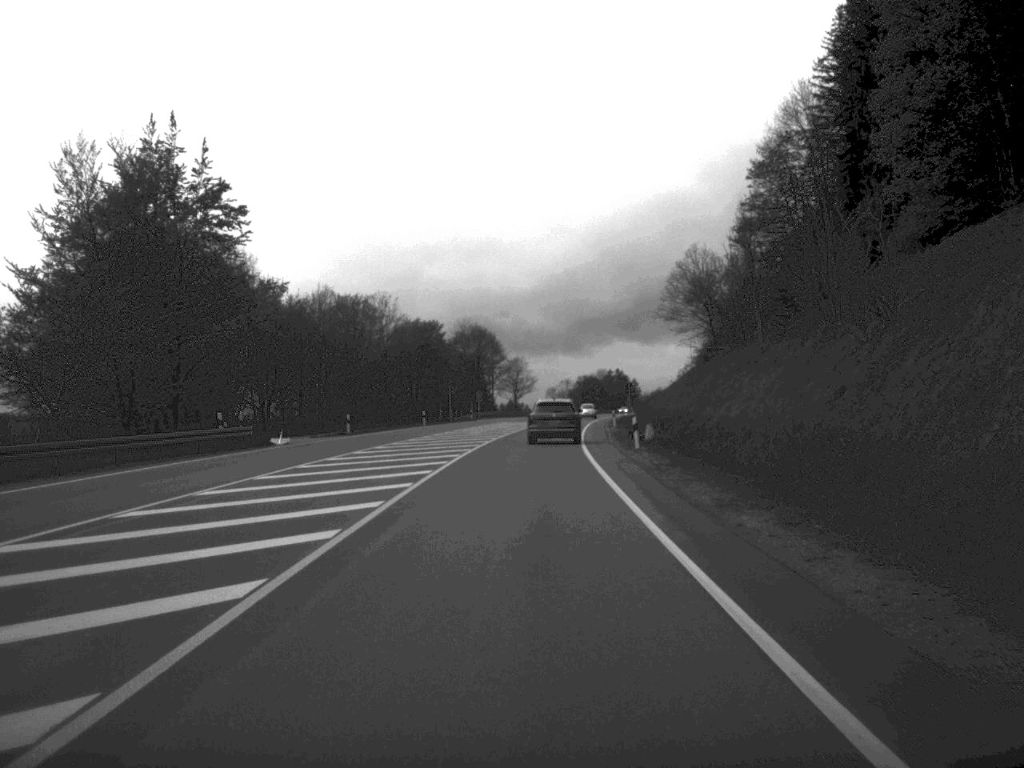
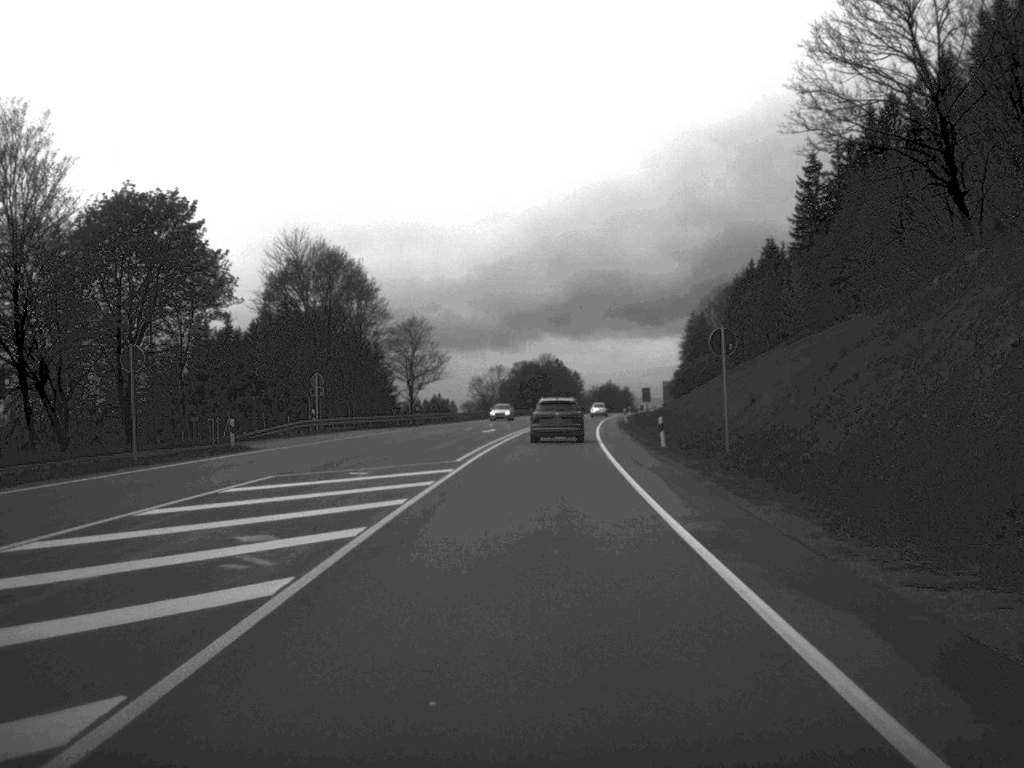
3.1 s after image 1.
(+2.0, +80.4) m; +3°
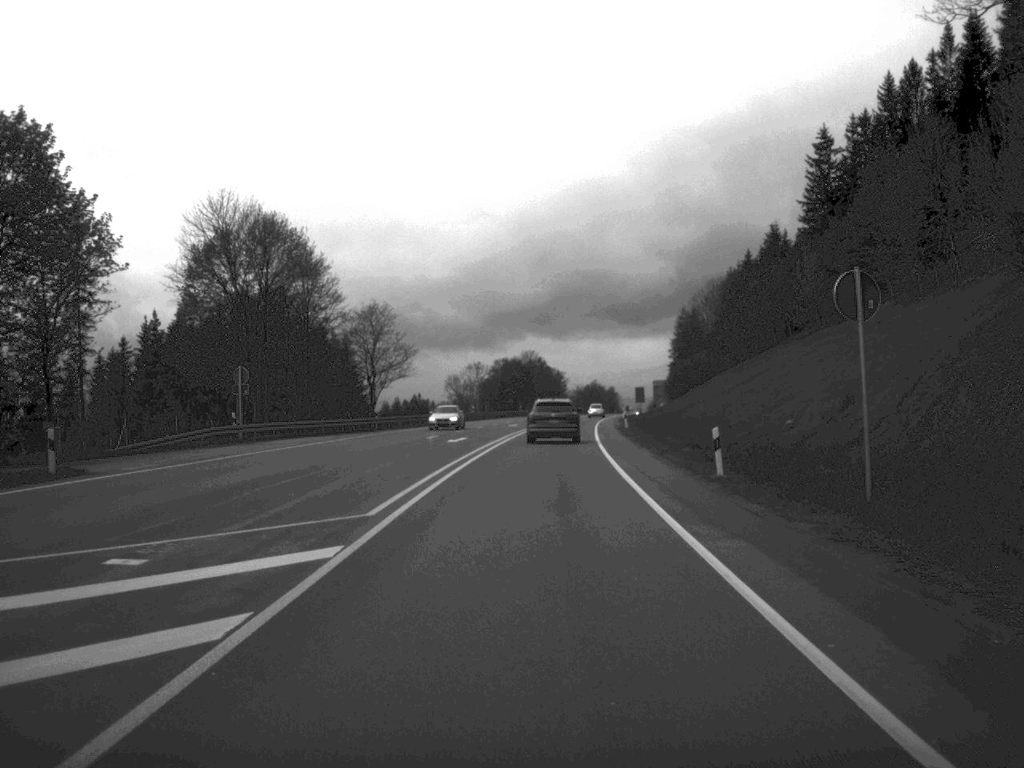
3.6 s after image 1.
(+0.1, +15.3) m; +1°
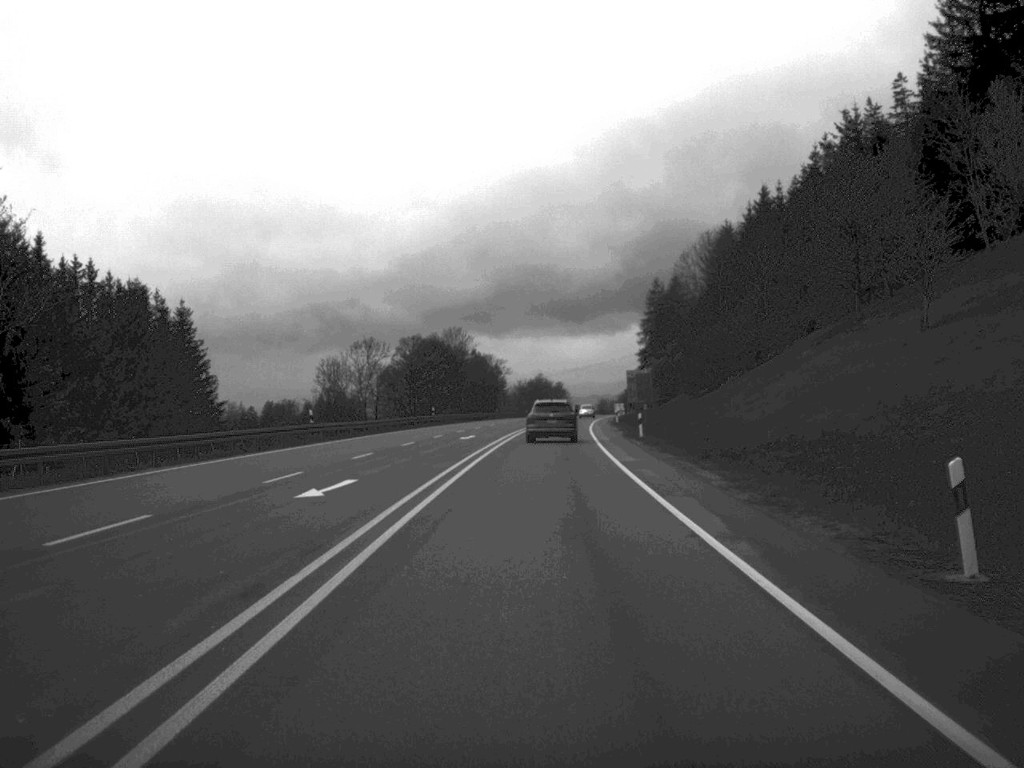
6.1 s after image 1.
(+1.5, +64.5) m; +3°
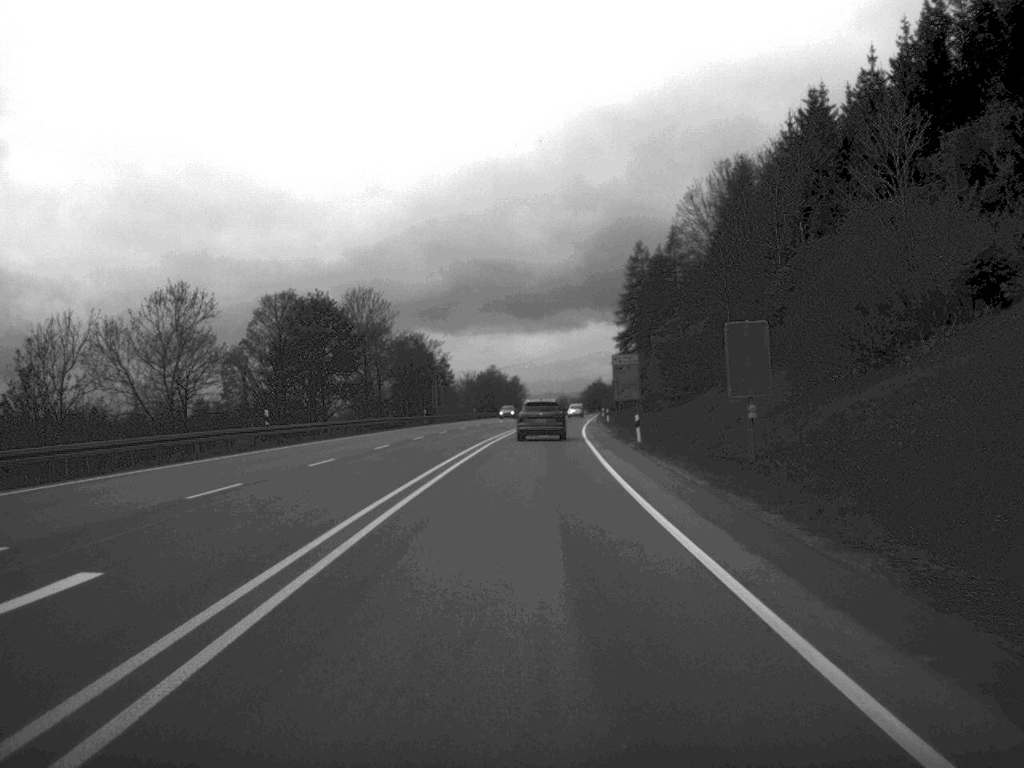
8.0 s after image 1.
(+1.0, +49.5) m; +2°
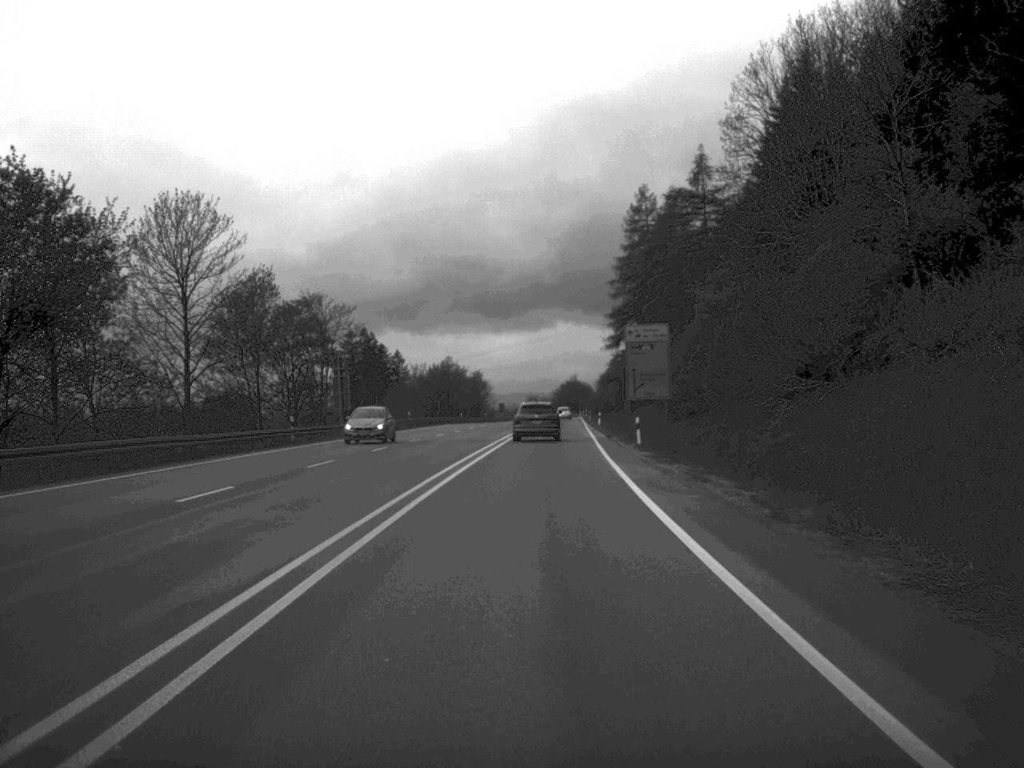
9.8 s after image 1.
(+0.5, +46.9) m; +1°
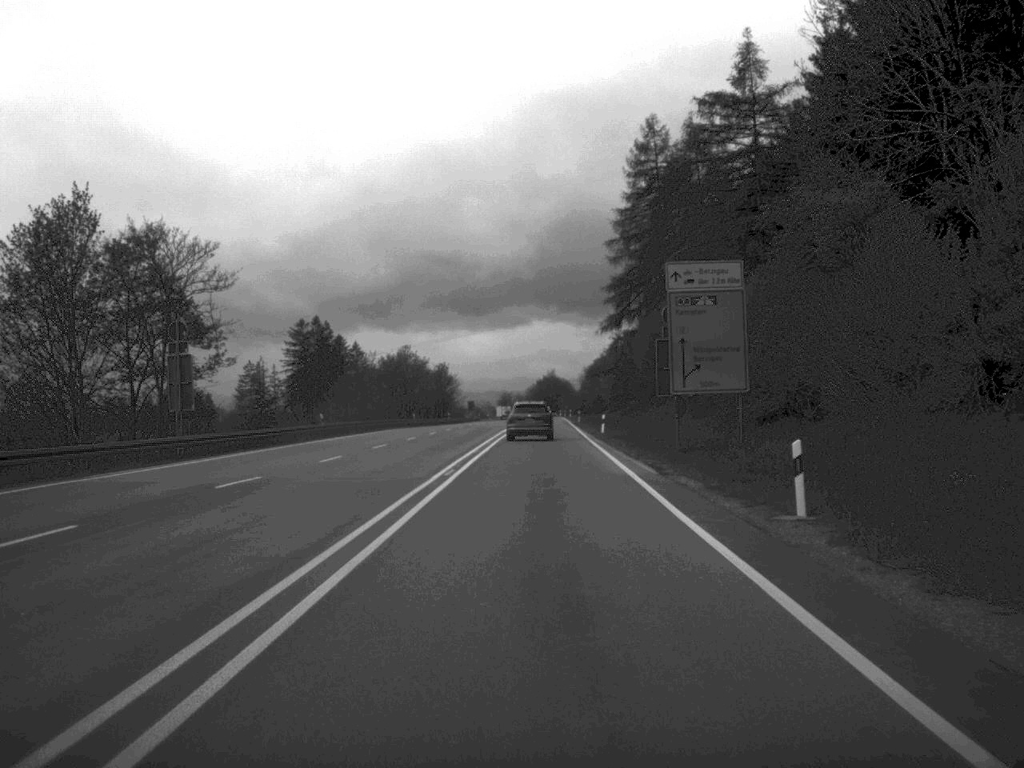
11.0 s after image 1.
(+0.3, +31.8) m; +1°
